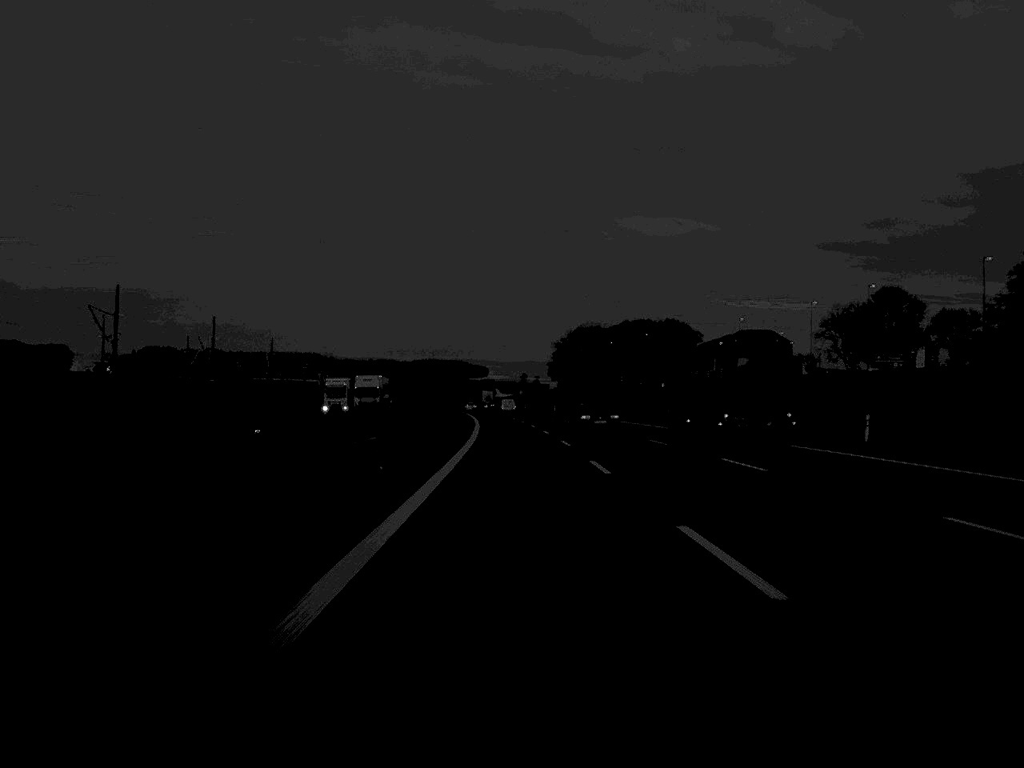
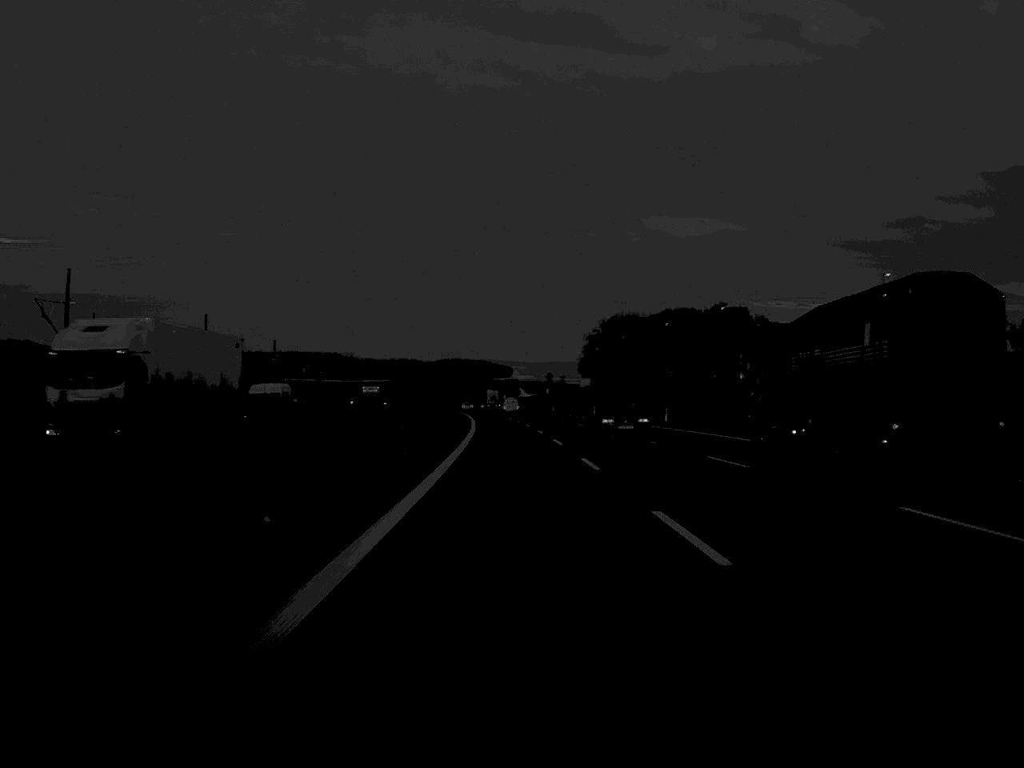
(-0.5, +51.5) m; -1°
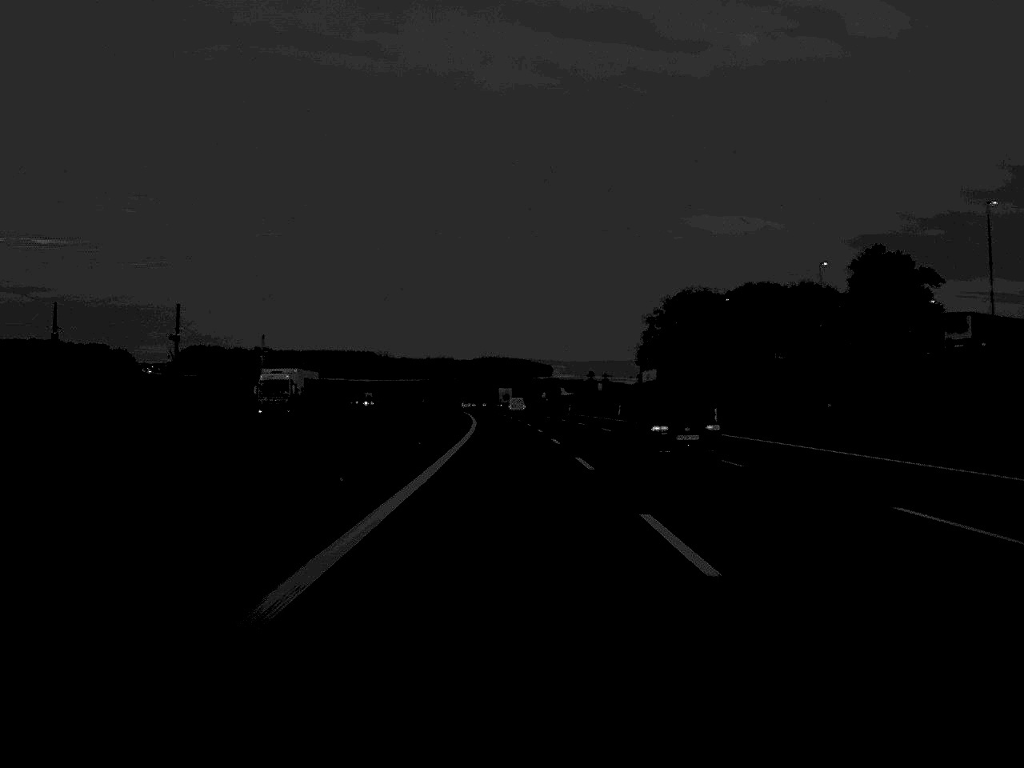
(-1.0, +71.7) m; -2°
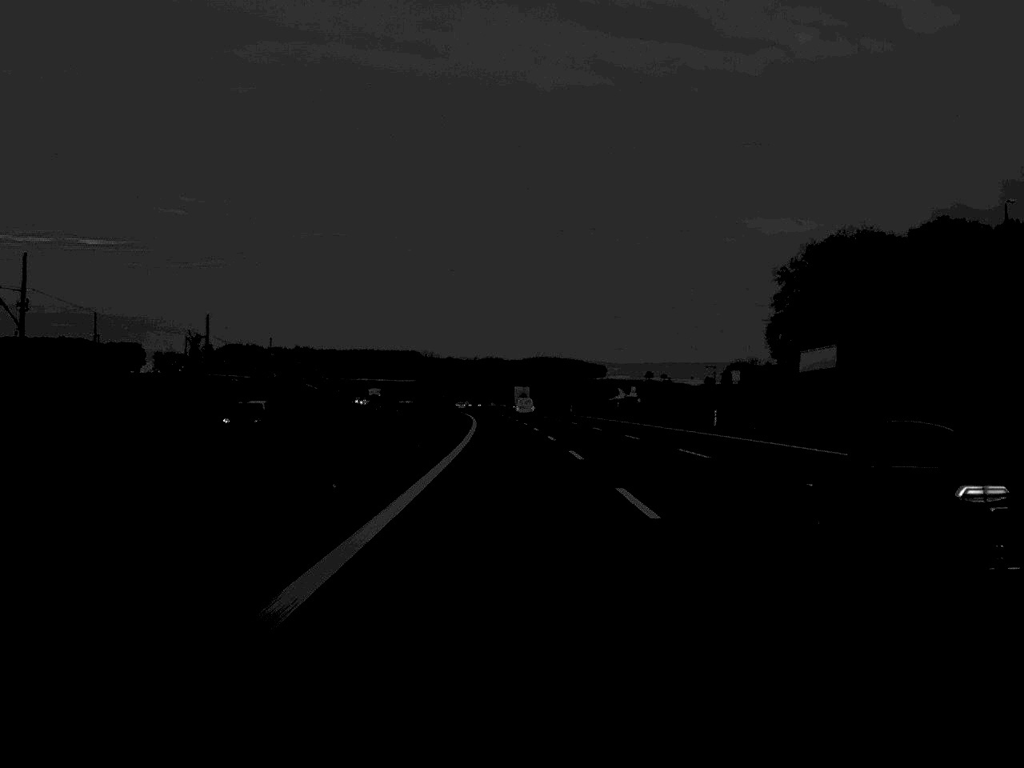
(-2.2, +100.8) m; -2°
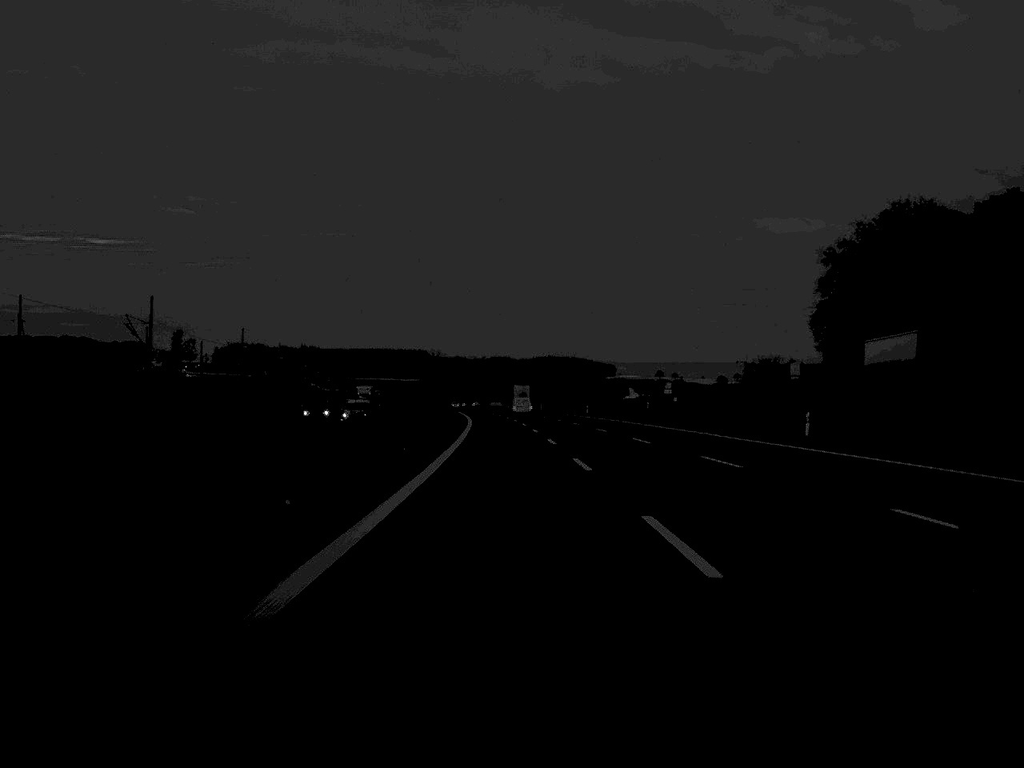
(-0.1, +23.5) m; 0°
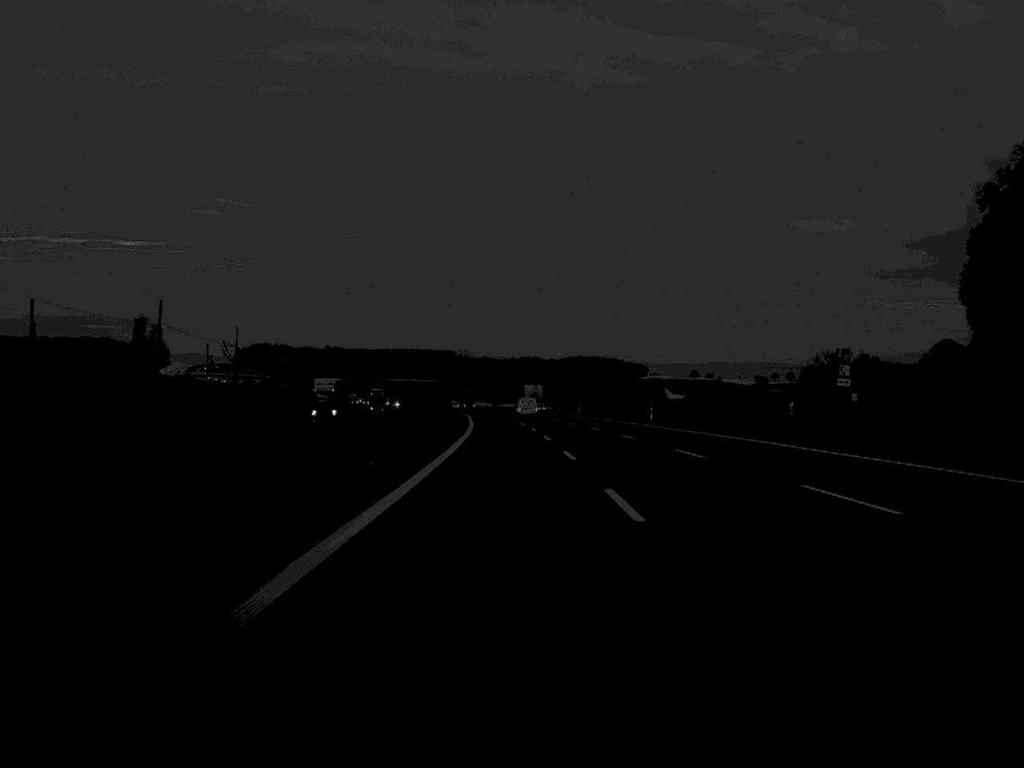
(-0.5, +48.1) m; -1°
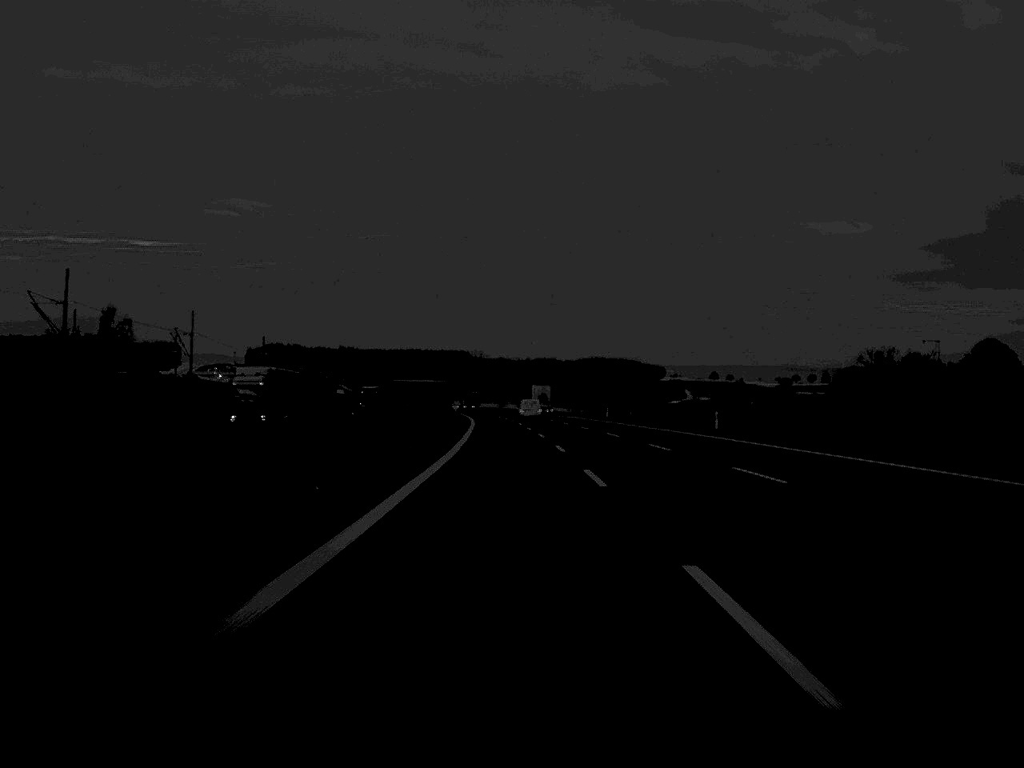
(-0.2, +28.0) m; -1°
